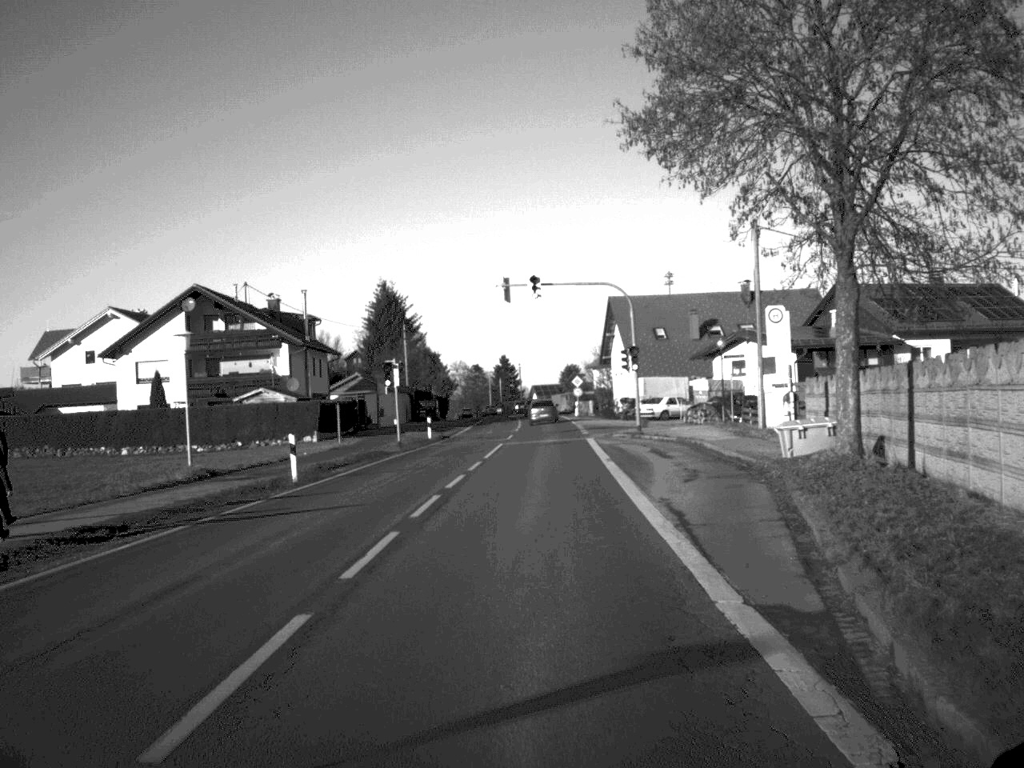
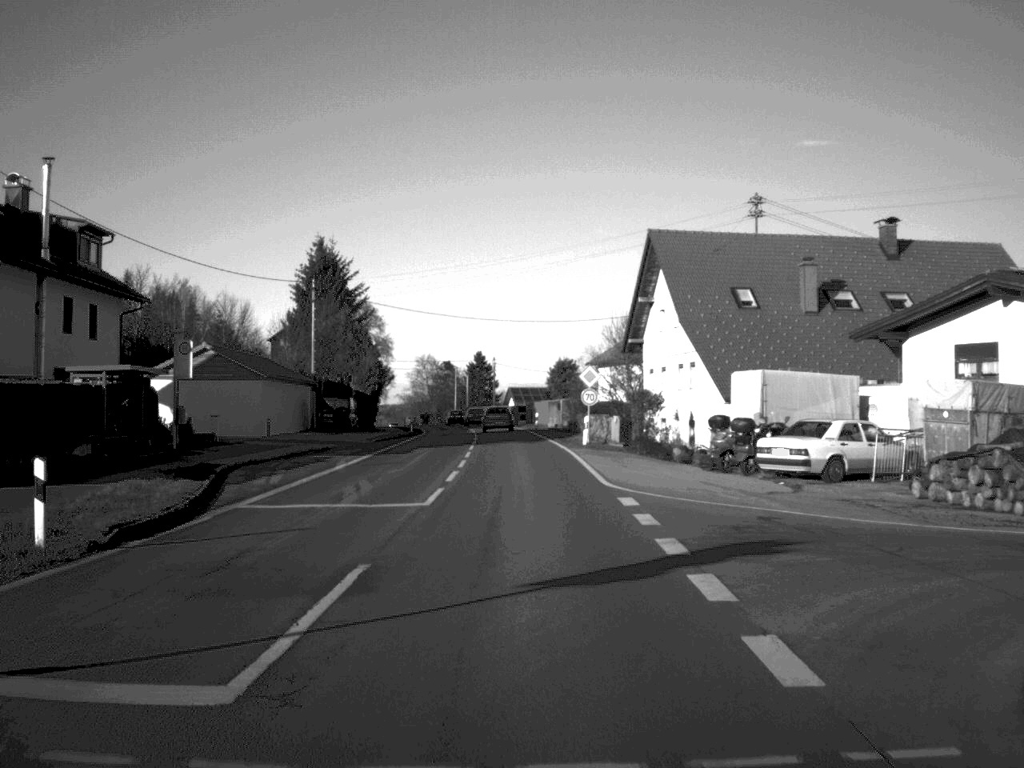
(+0.6, +44.2) m; +1°
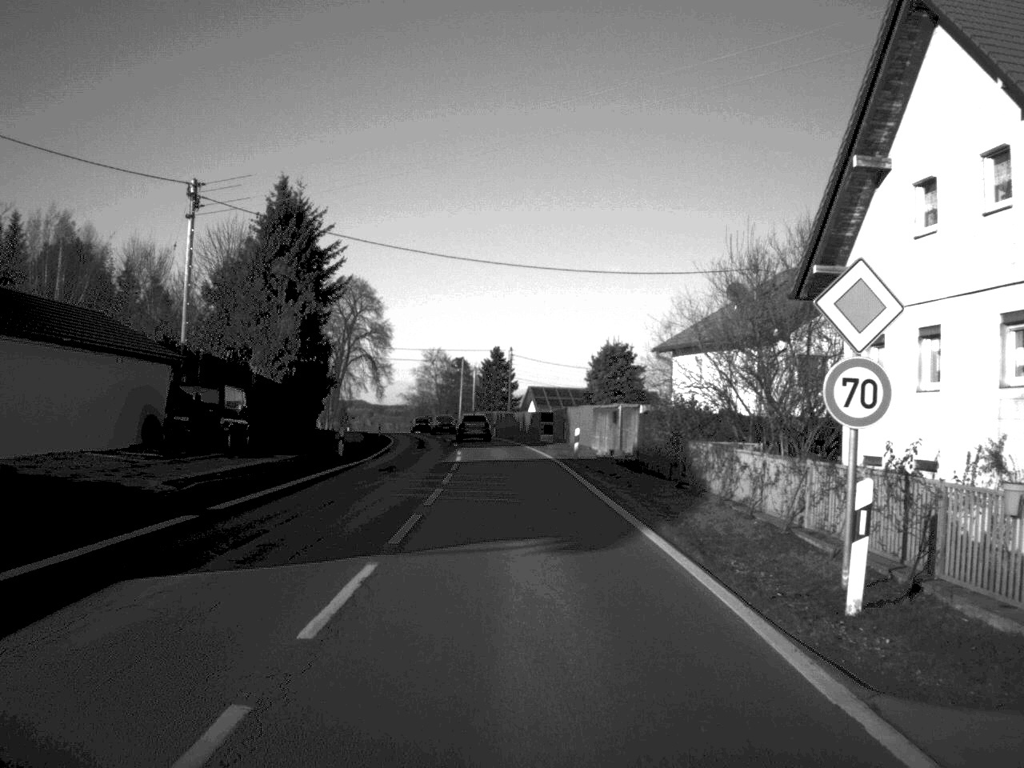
(-0.3, +35.1) m; -1°
